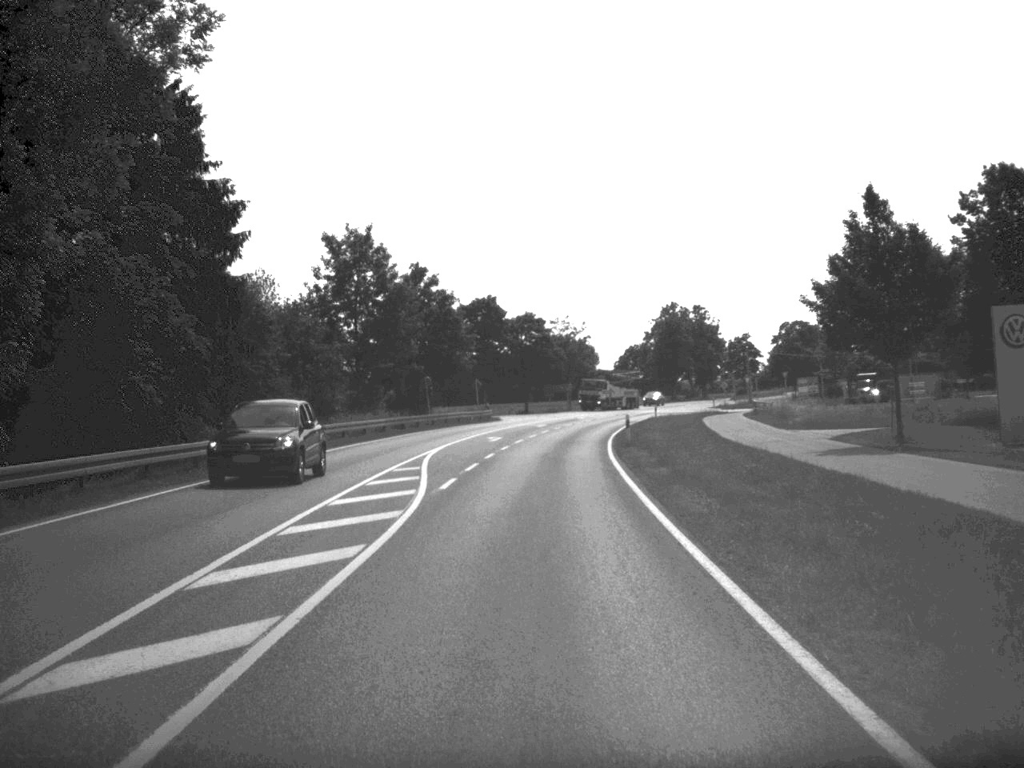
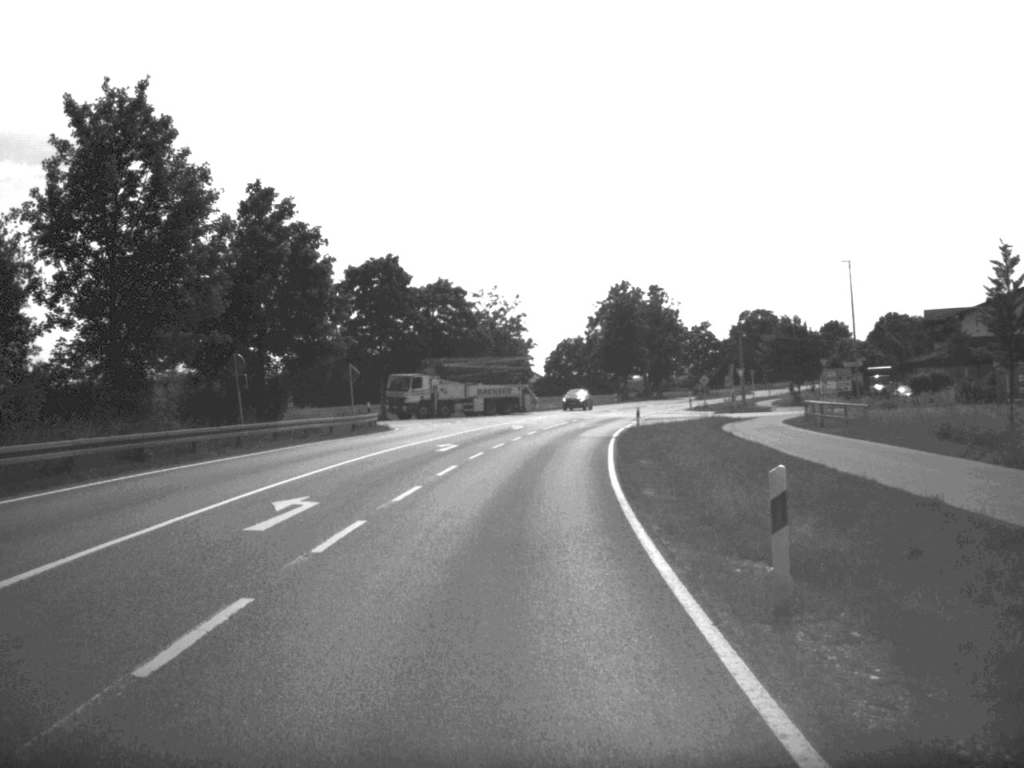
(+0.9, +32.7) m; +3°
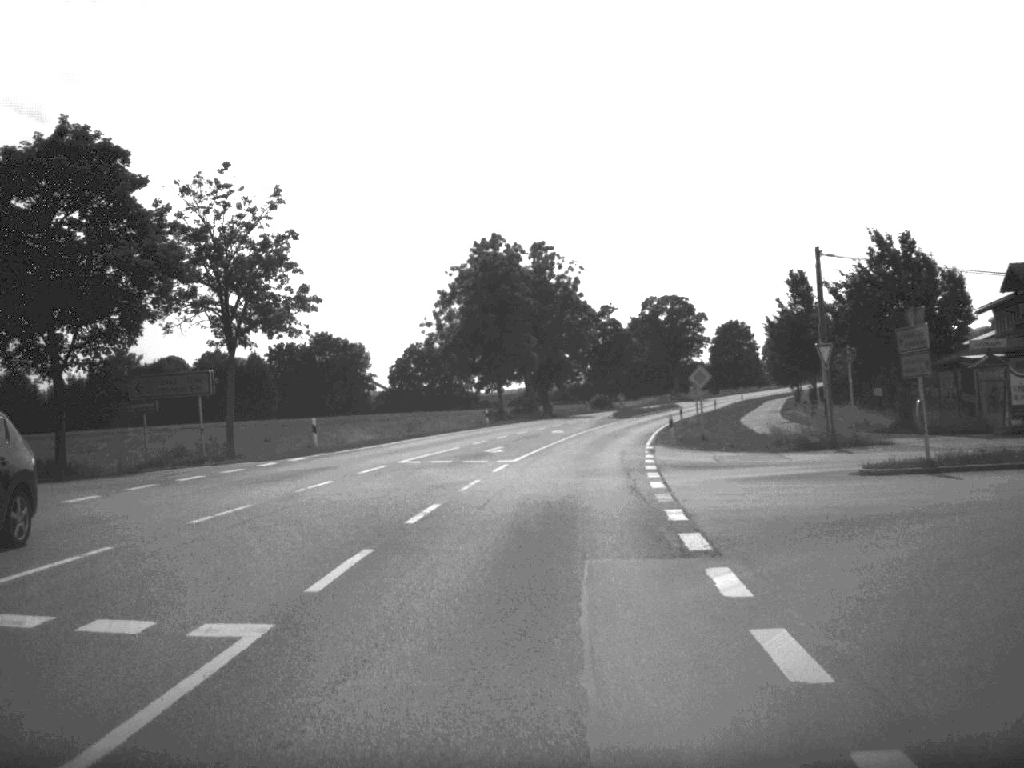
(+2.7, +55.1) m; +6°
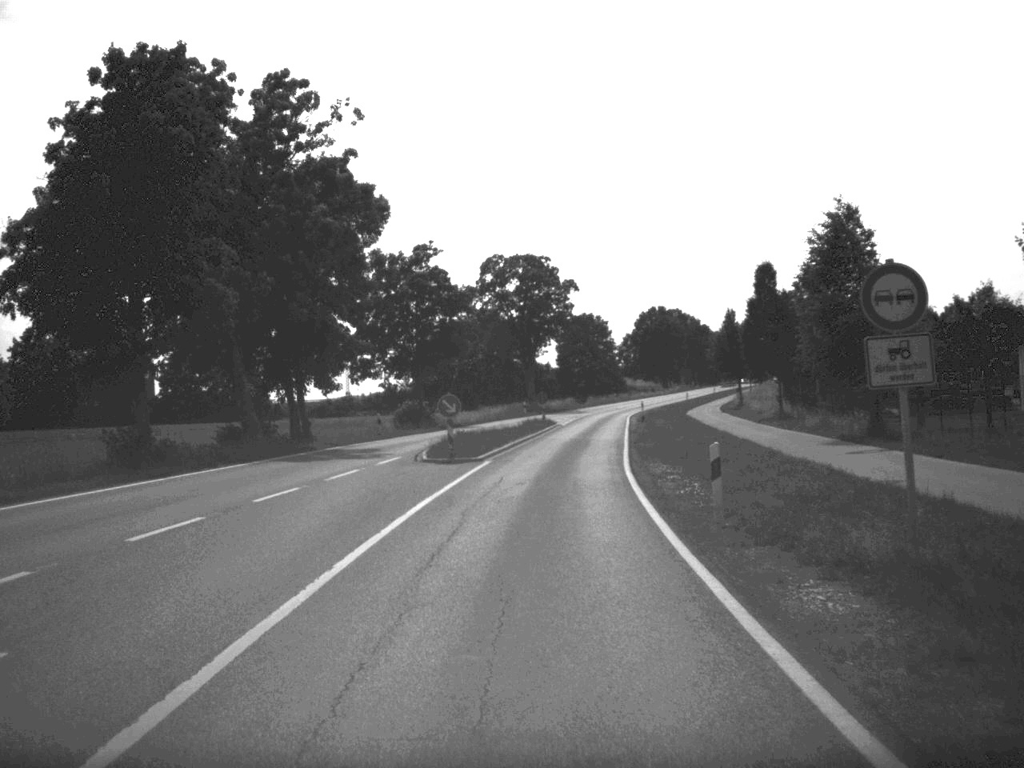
(+3.8, +54.8) m; +8°
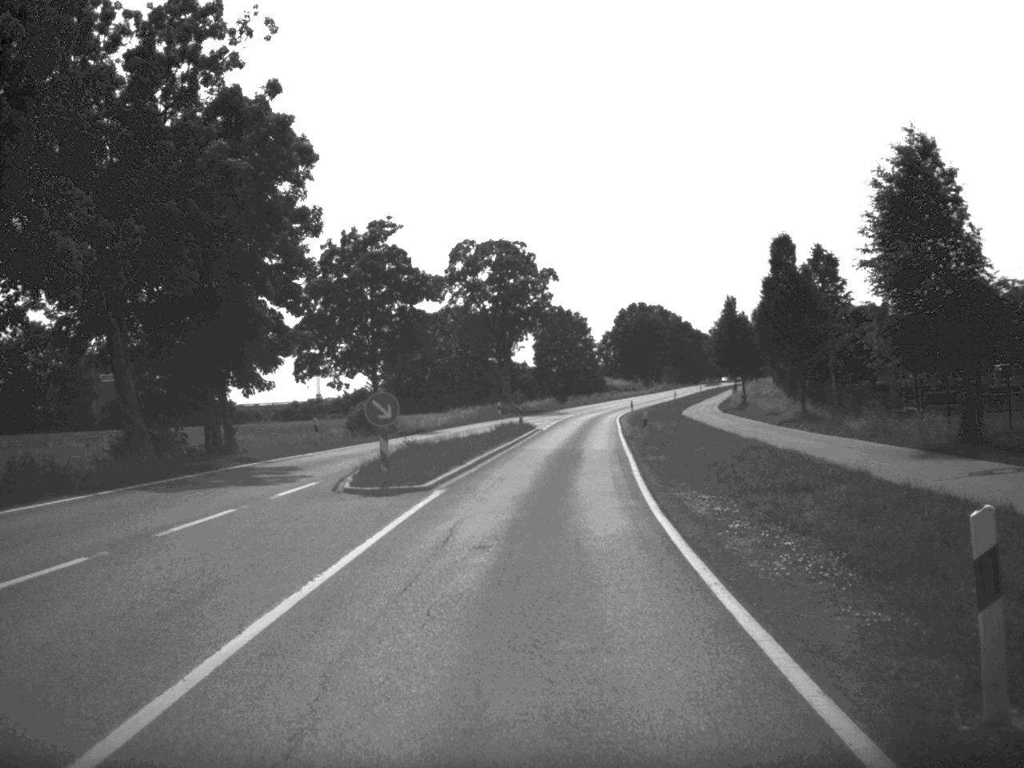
(+0.1, +10.4) m; +1°
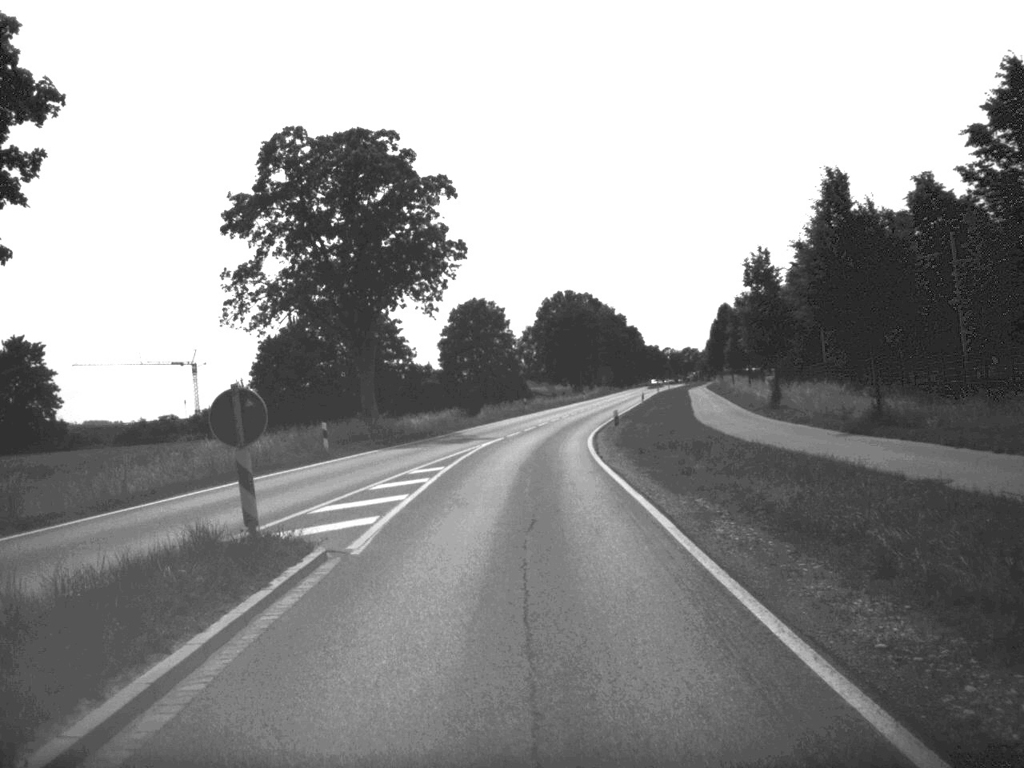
(+1.6, +44.2) m; +4°
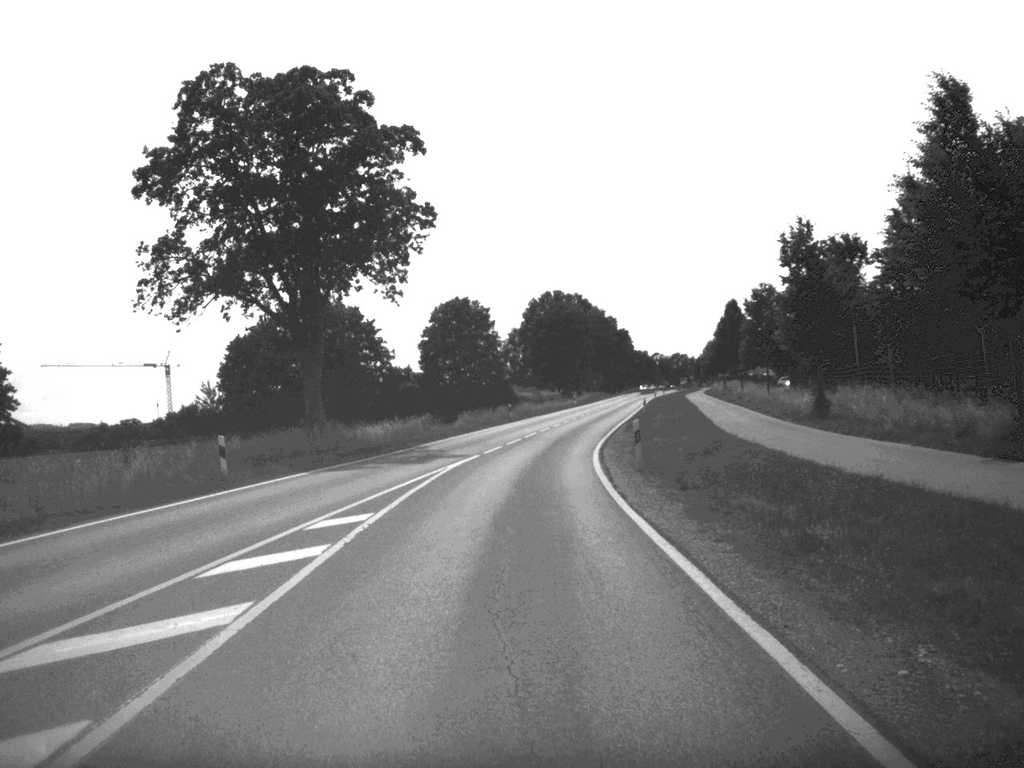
(+0.1, +11.1) m; +1°
